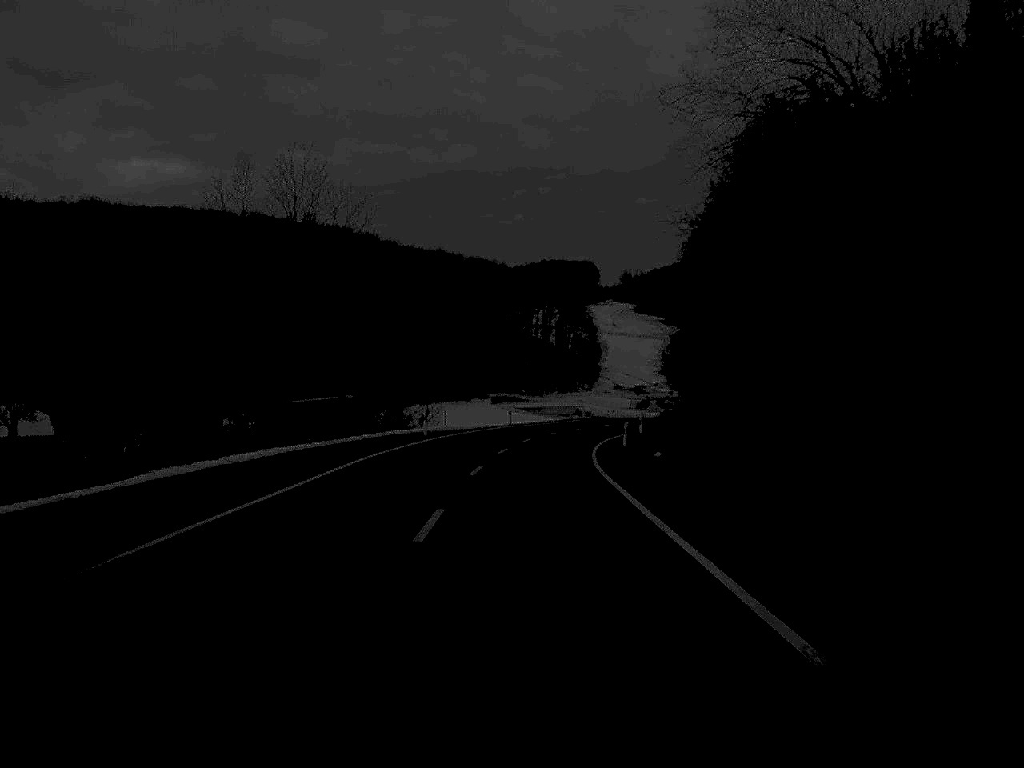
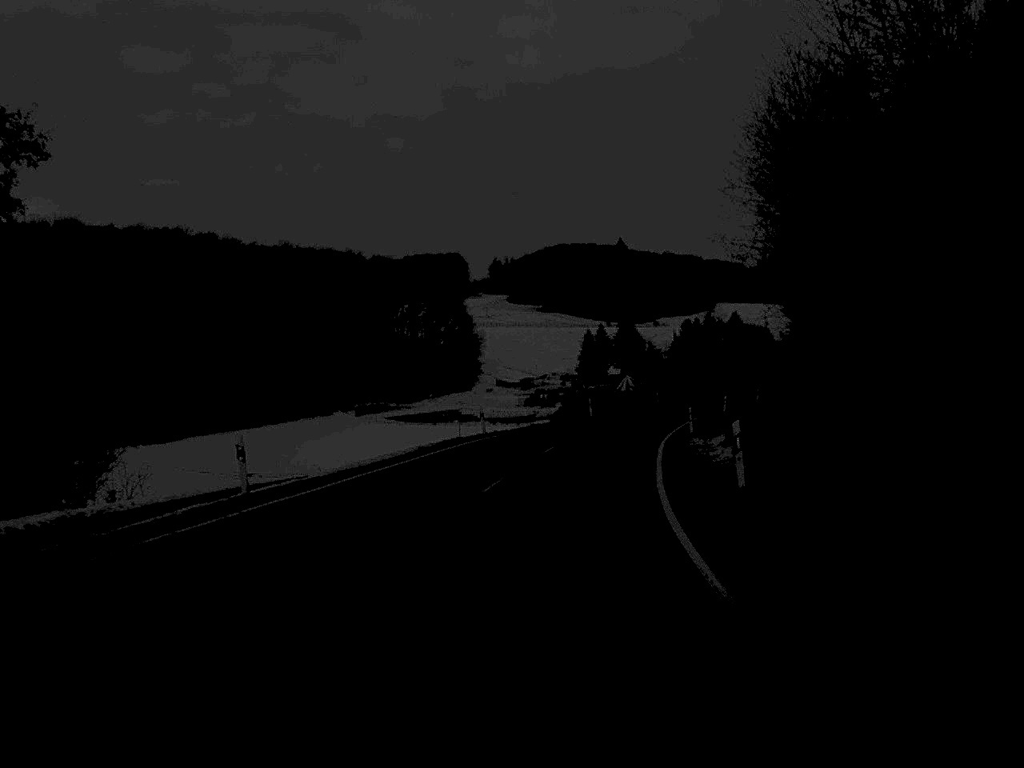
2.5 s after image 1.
(+1.6, +53.4) m; +6°
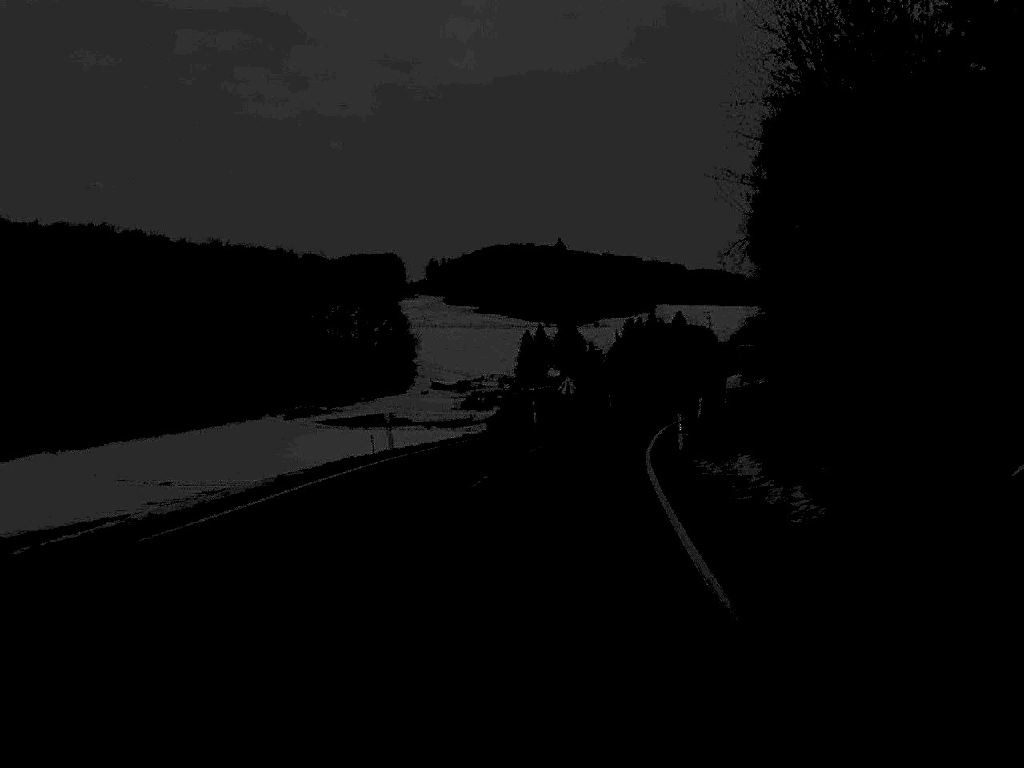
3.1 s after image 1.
(+0.3, +12.5) m; +3°
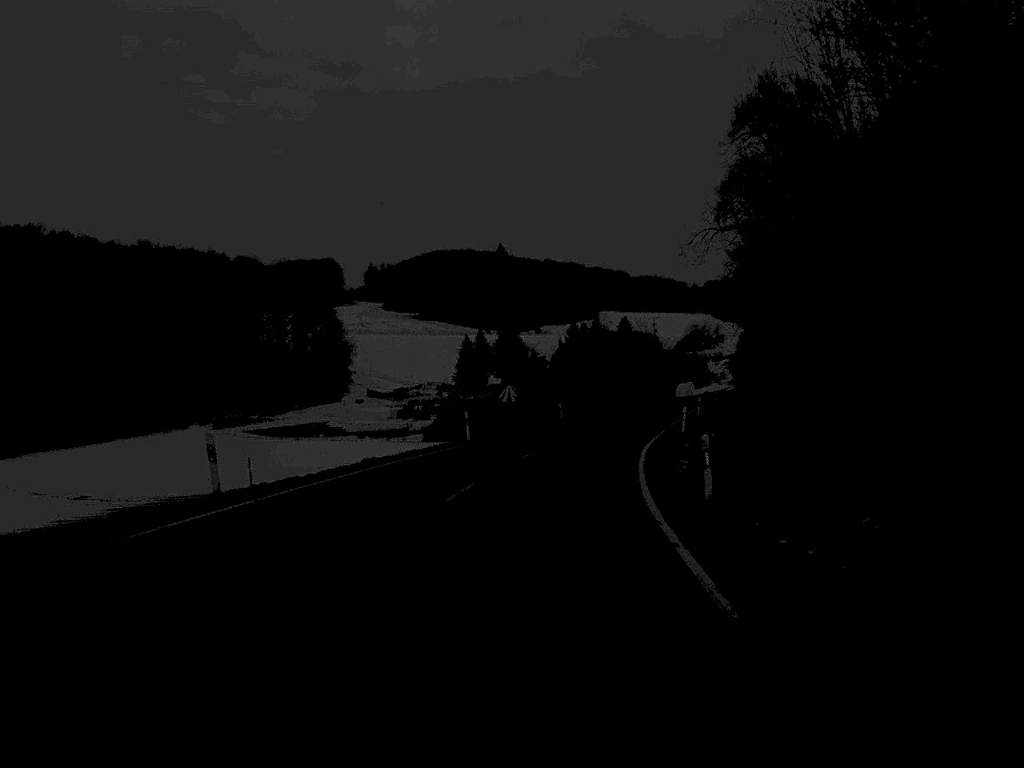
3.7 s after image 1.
(+0.3, +13.1) m; +3°
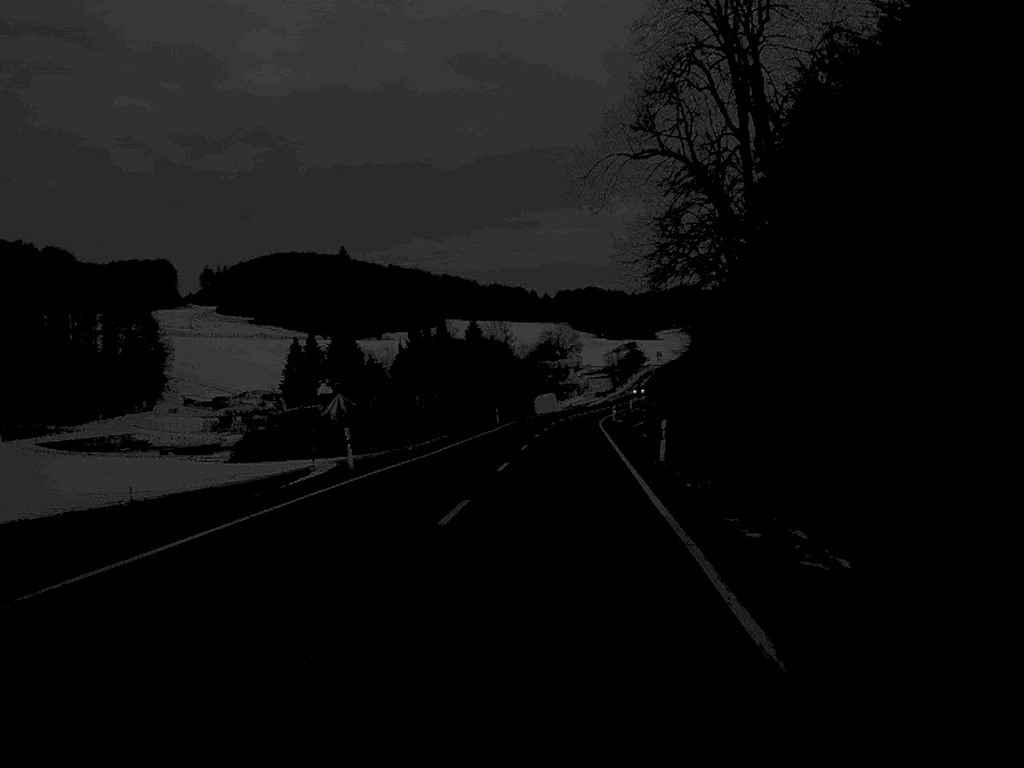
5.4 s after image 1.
(+2.3, +37.8) m; +7°
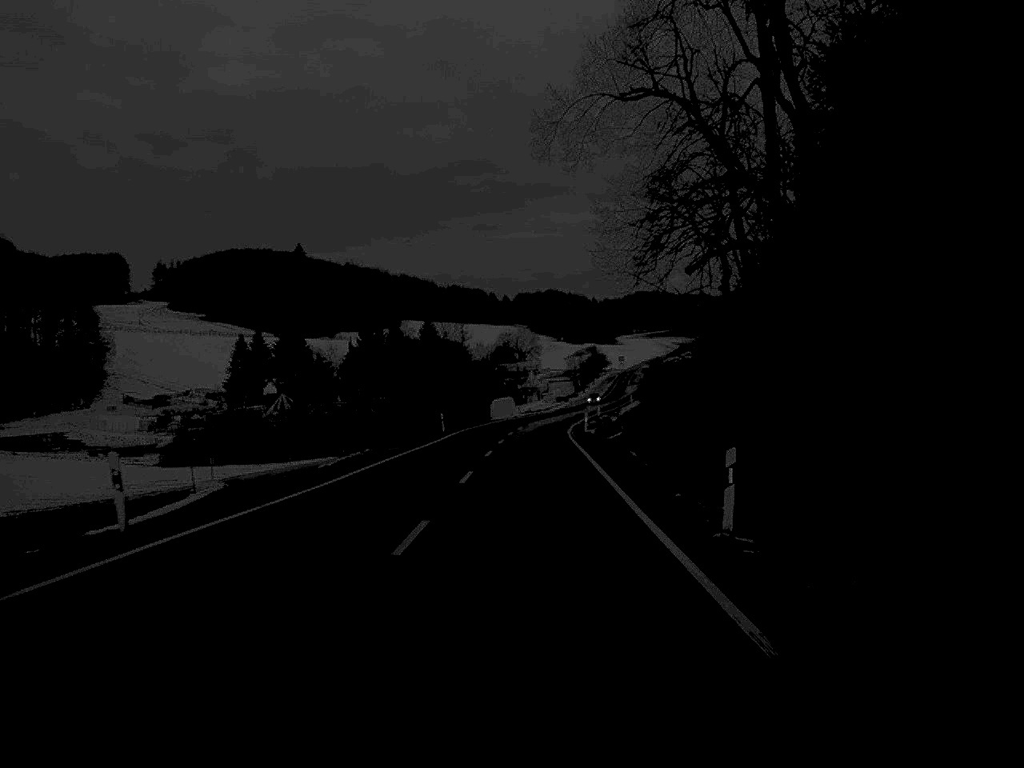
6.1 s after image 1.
(+0.3, +14.7) m; +2°
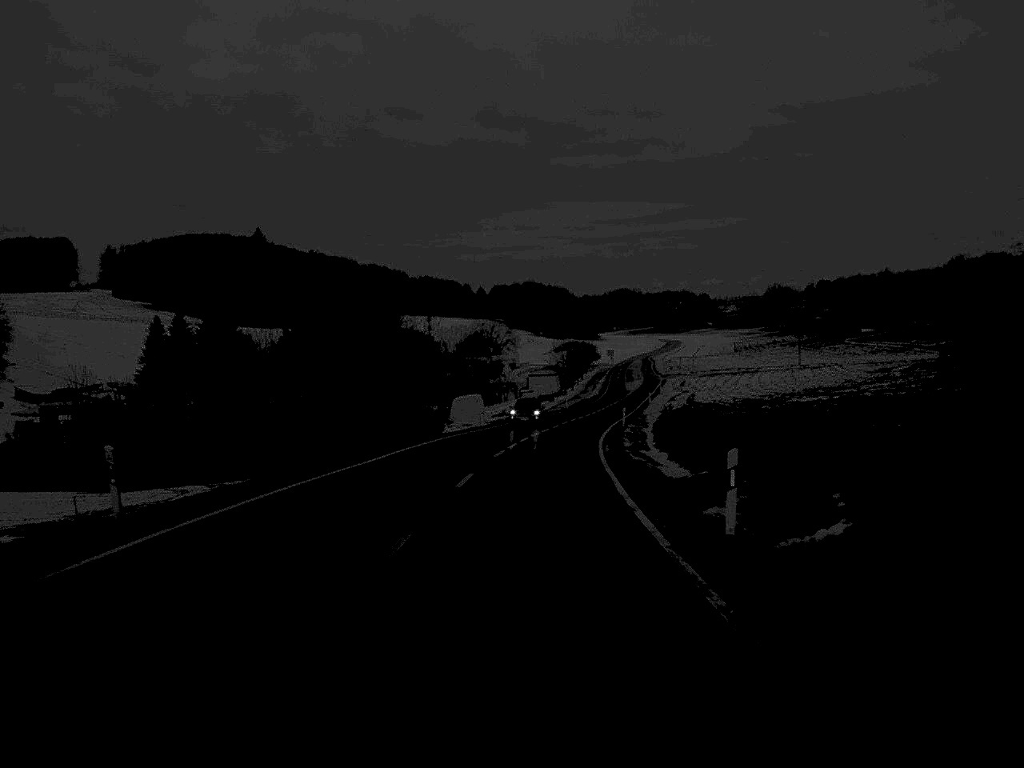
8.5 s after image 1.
(+0.3, +49.8) m; +1°
